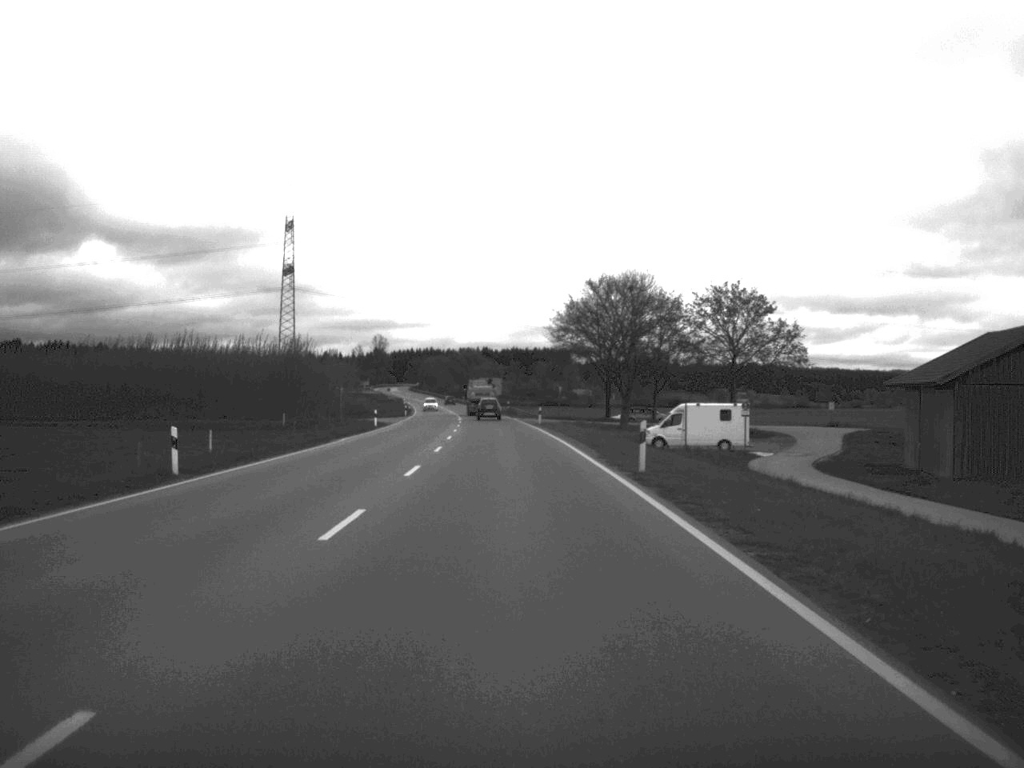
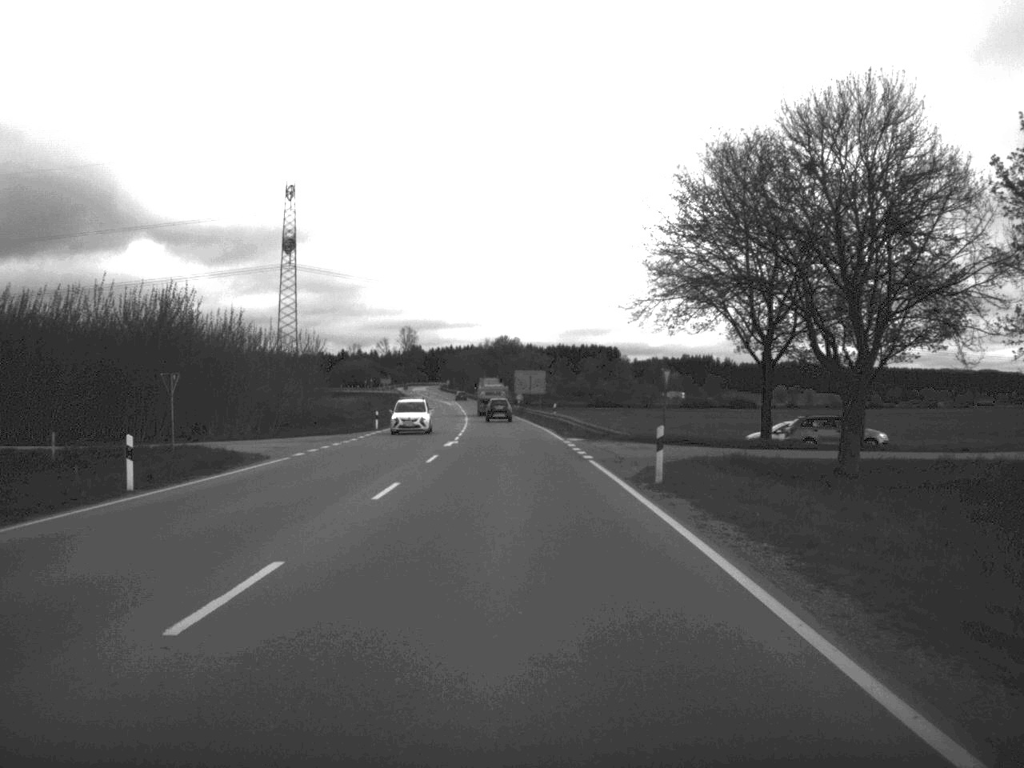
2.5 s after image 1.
(-0.8, +53.1) m; -2°
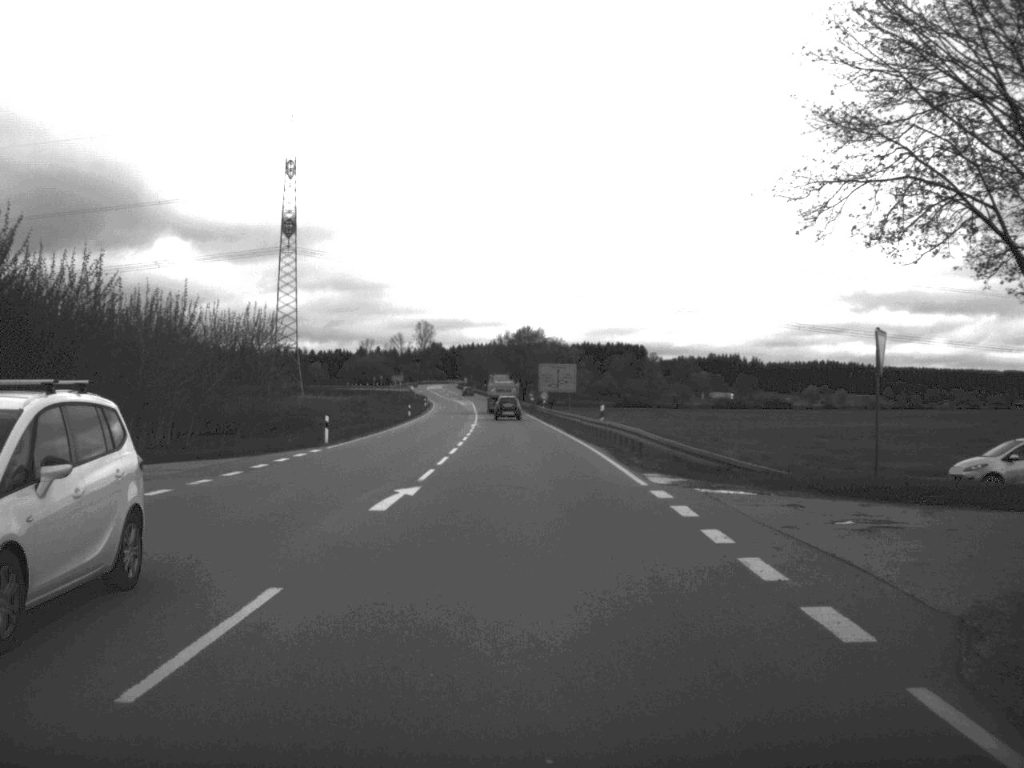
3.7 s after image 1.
(-0.3, +25.7) m; -1°
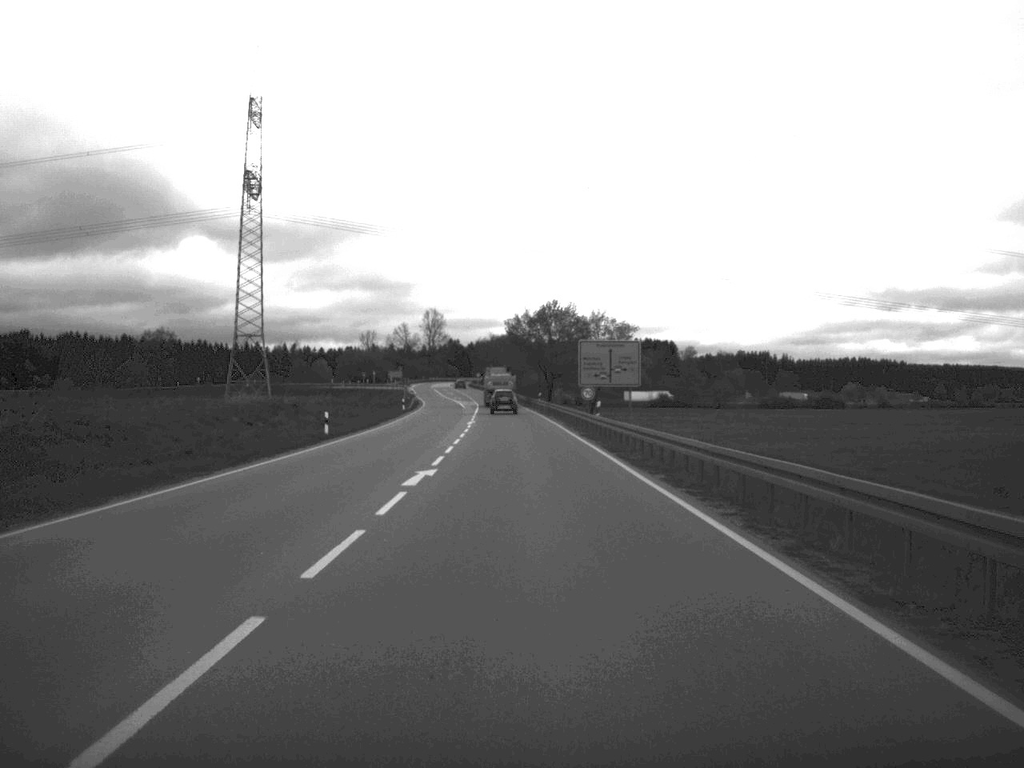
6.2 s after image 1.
(-0.5, +48.6) m; -1°
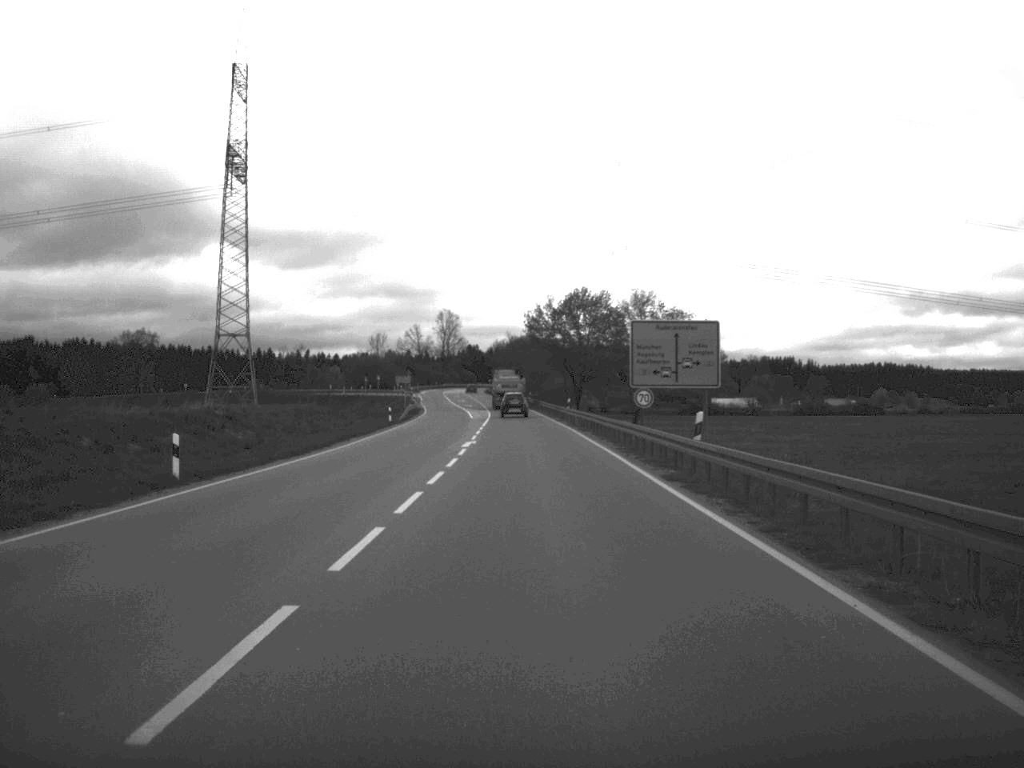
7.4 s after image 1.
(-0.2, +23.1) m; -1°
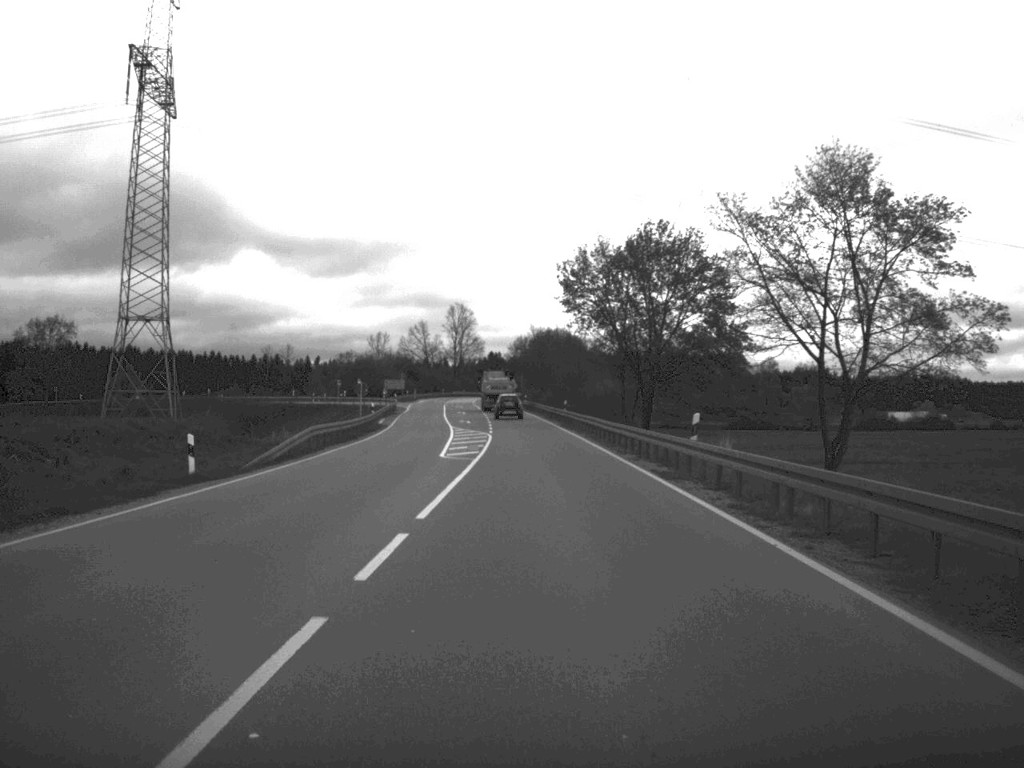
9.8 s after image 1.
(-0.5, +47.9) m; -1°
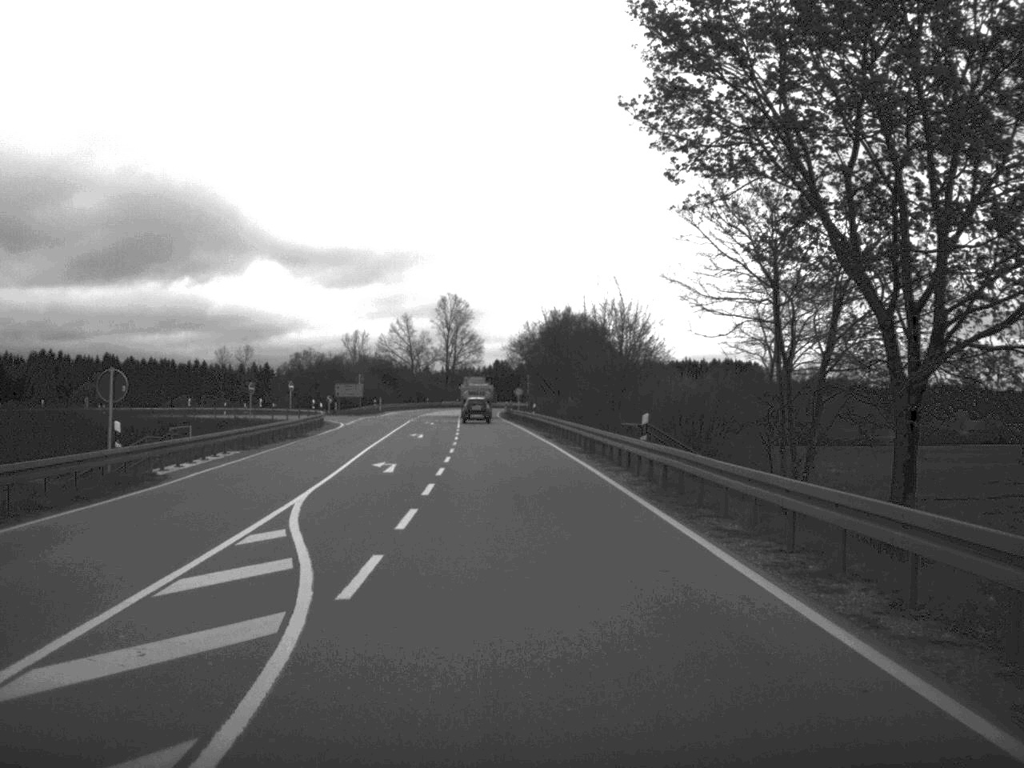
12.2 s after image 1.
(0.0, +46.7) m; 0°
